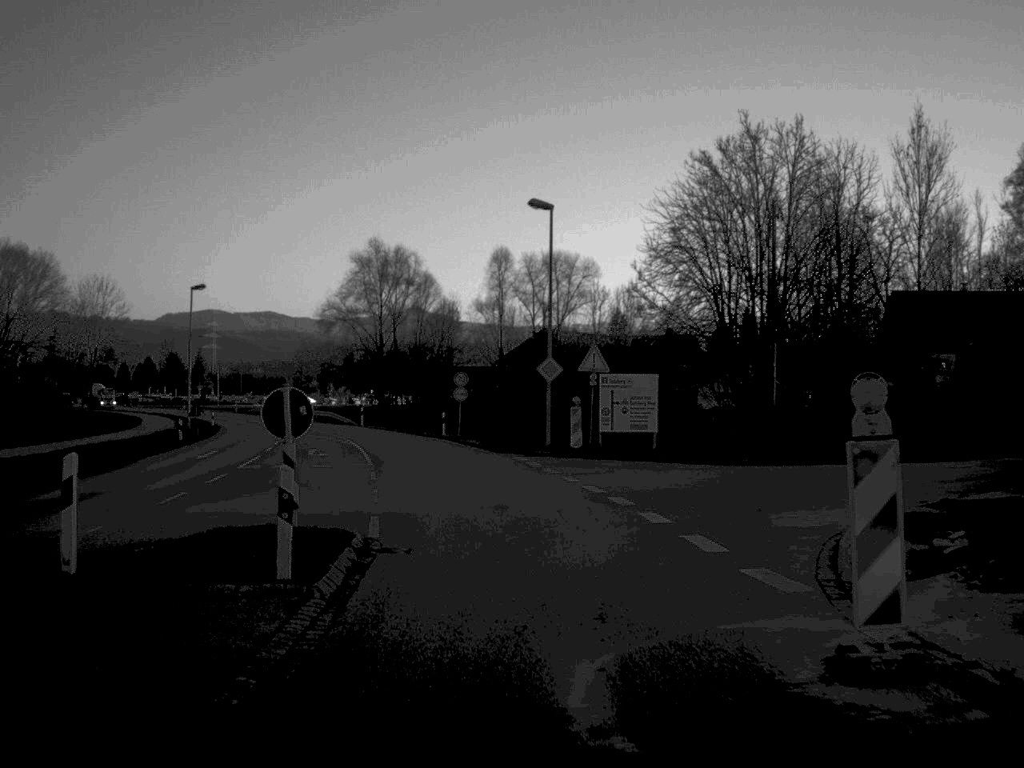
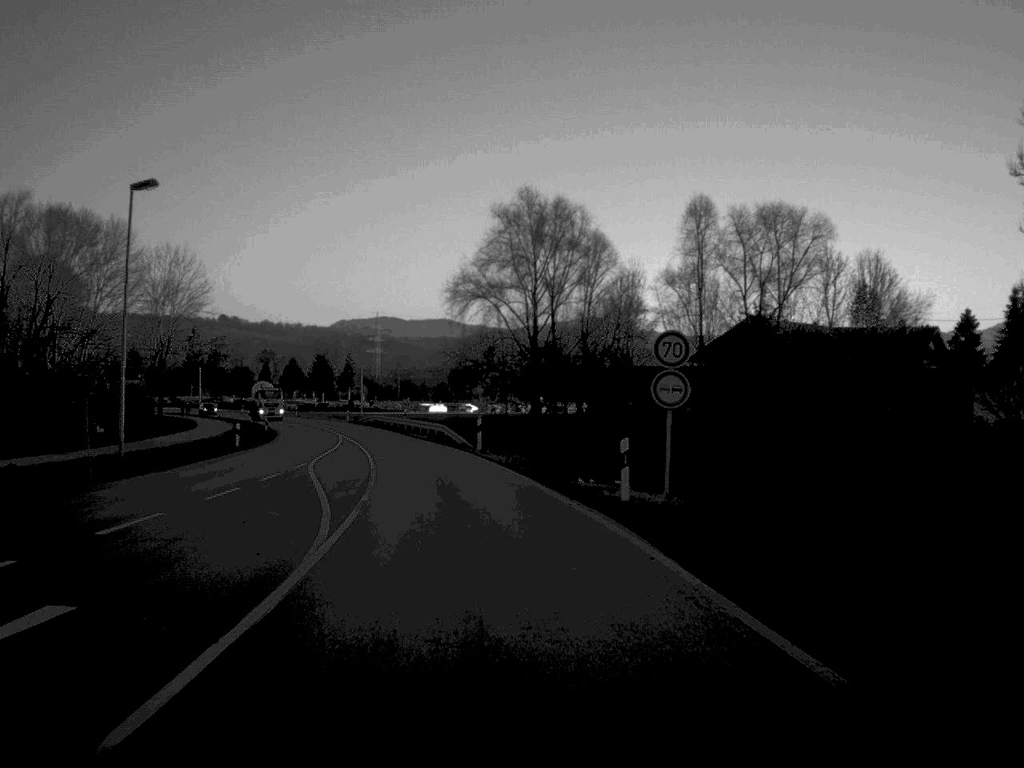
(-2.1, +33.7) m; -8°
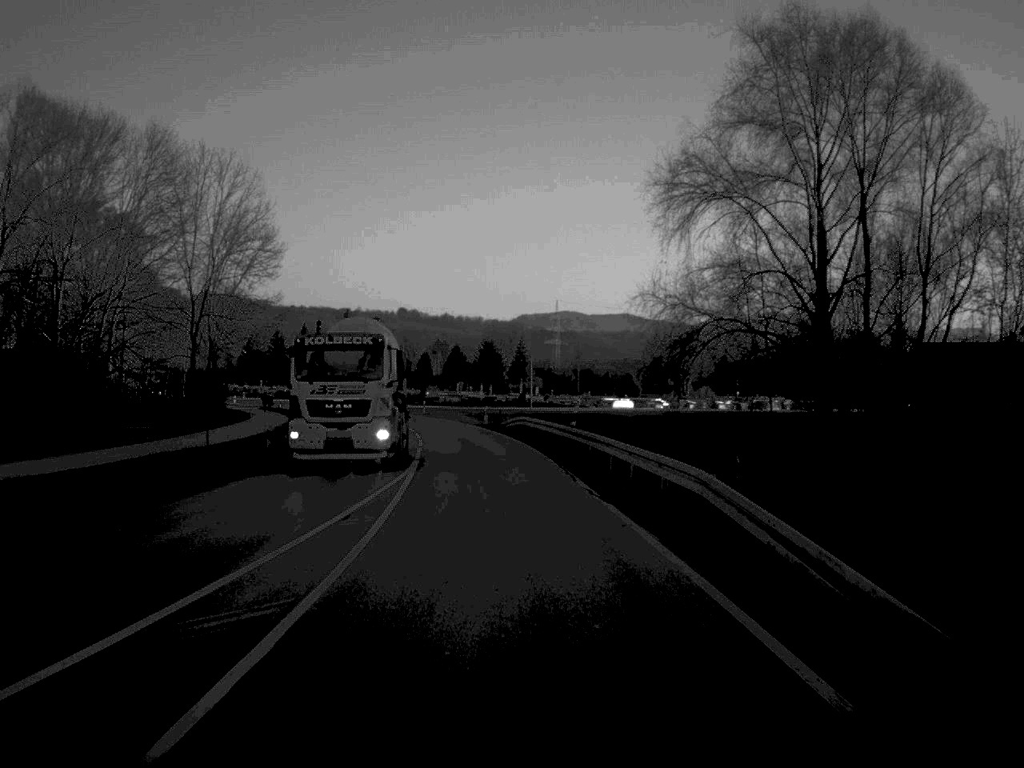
(-3.4, +42.6) m; -8°
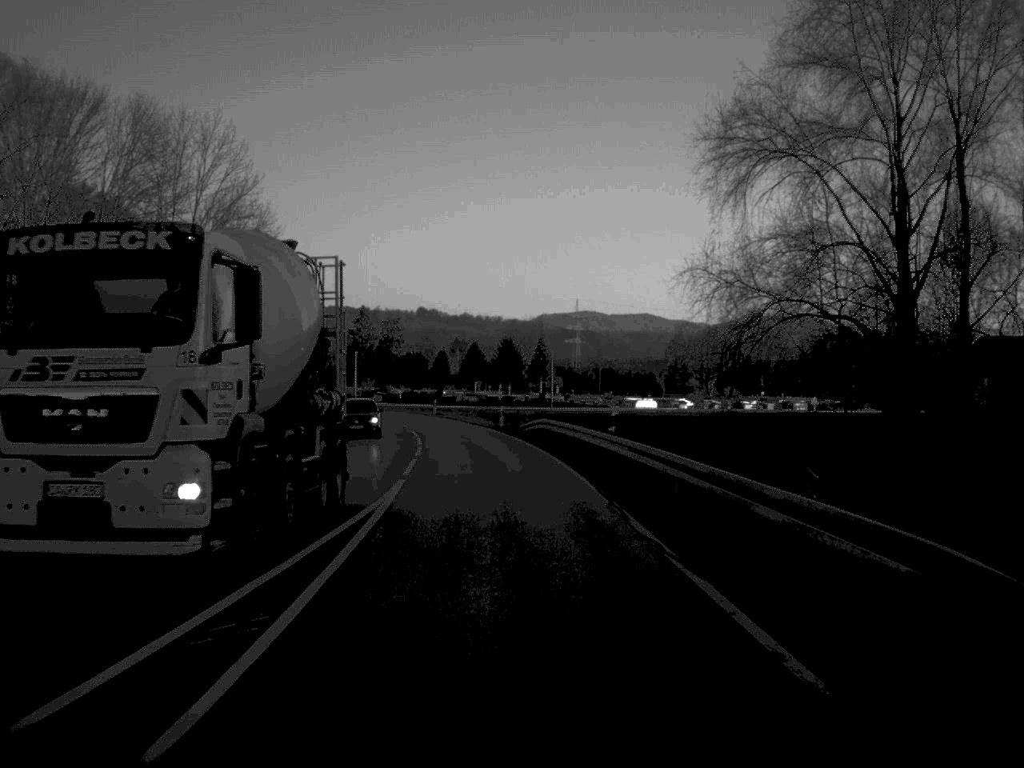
(-0.1, +8.4) m; -1°
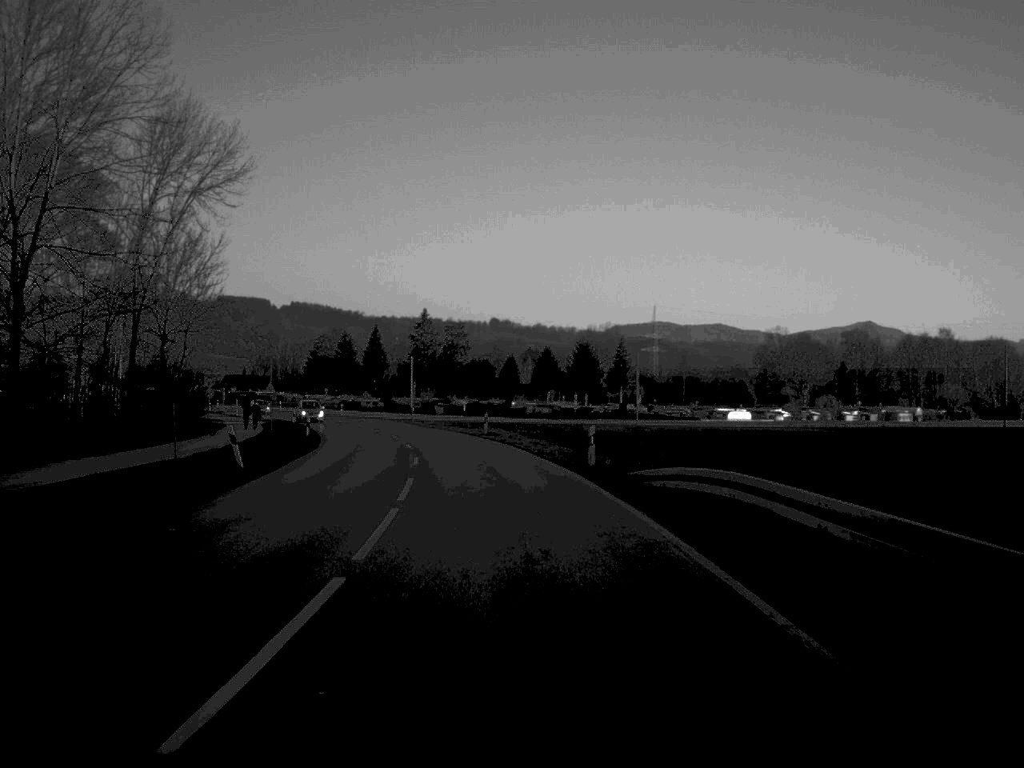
(-0.8, +27.8) m; -3°
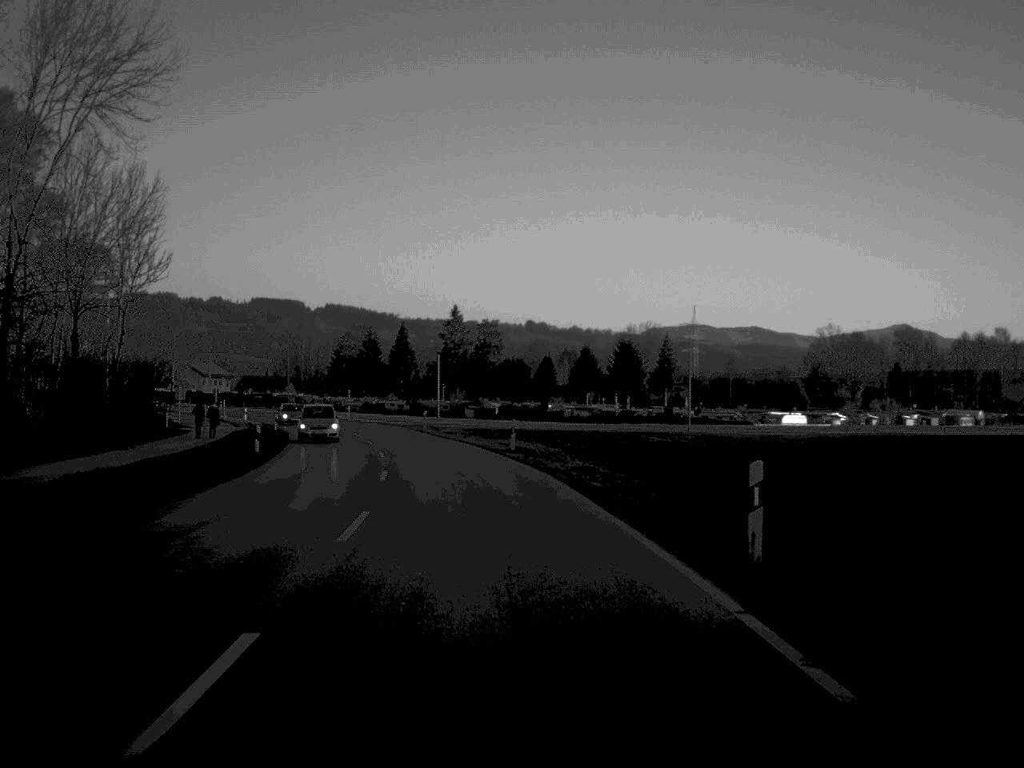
(-0.2, +17.9) m; -2°
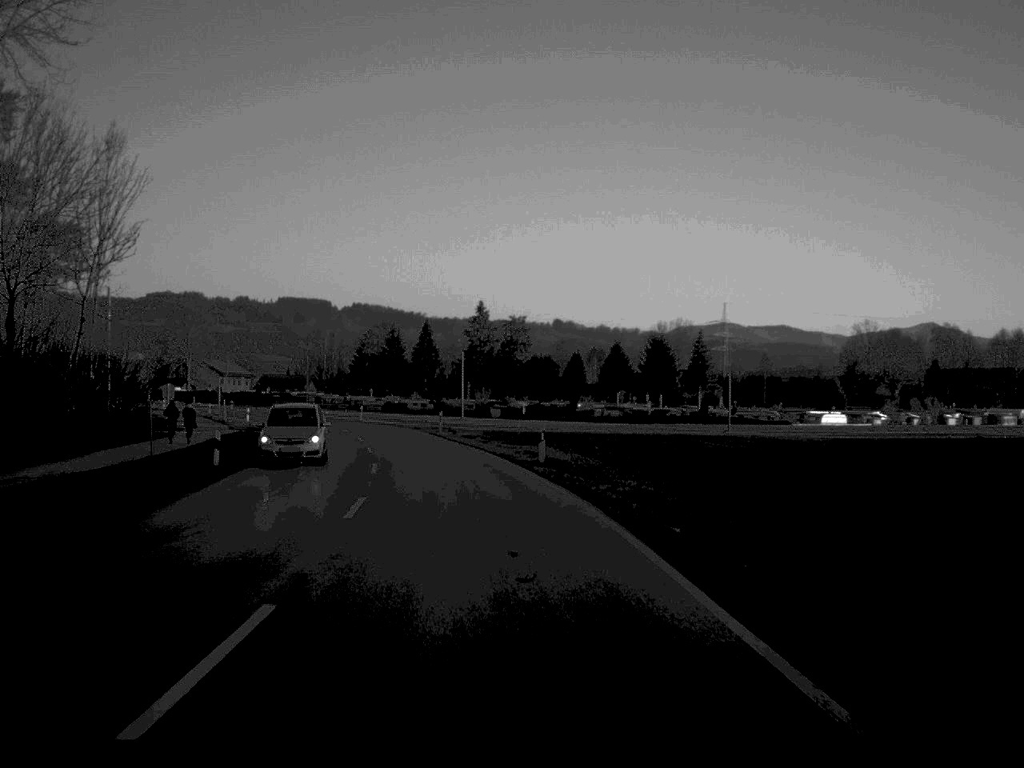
(-0.1, +8.8) m; -1°
